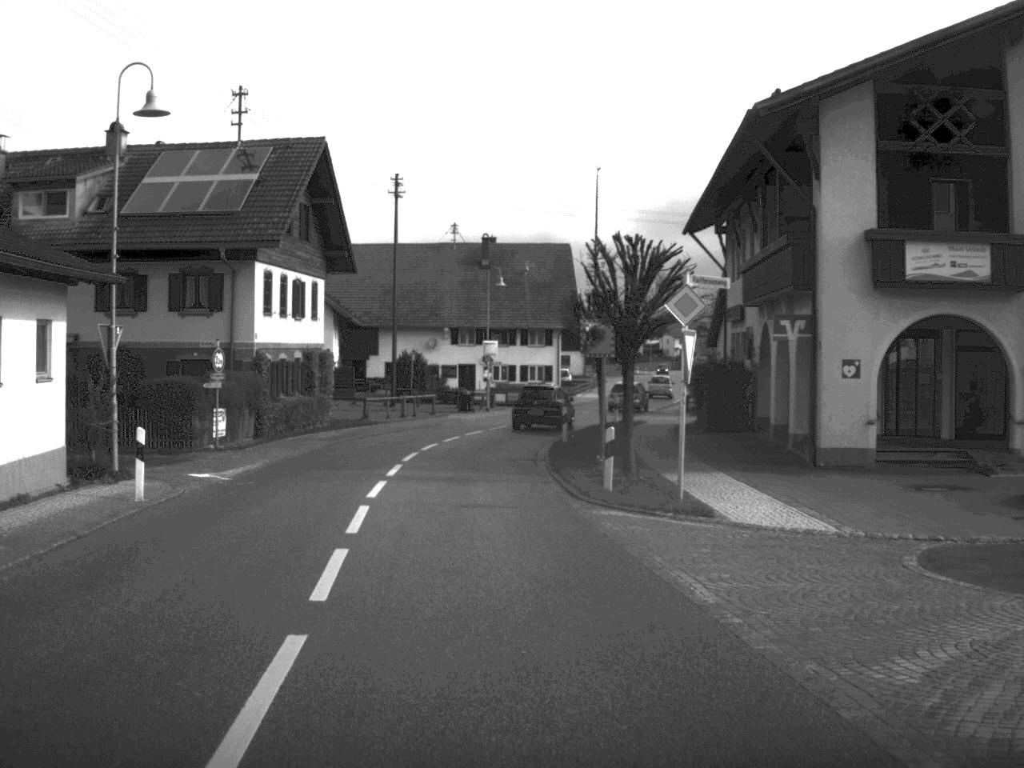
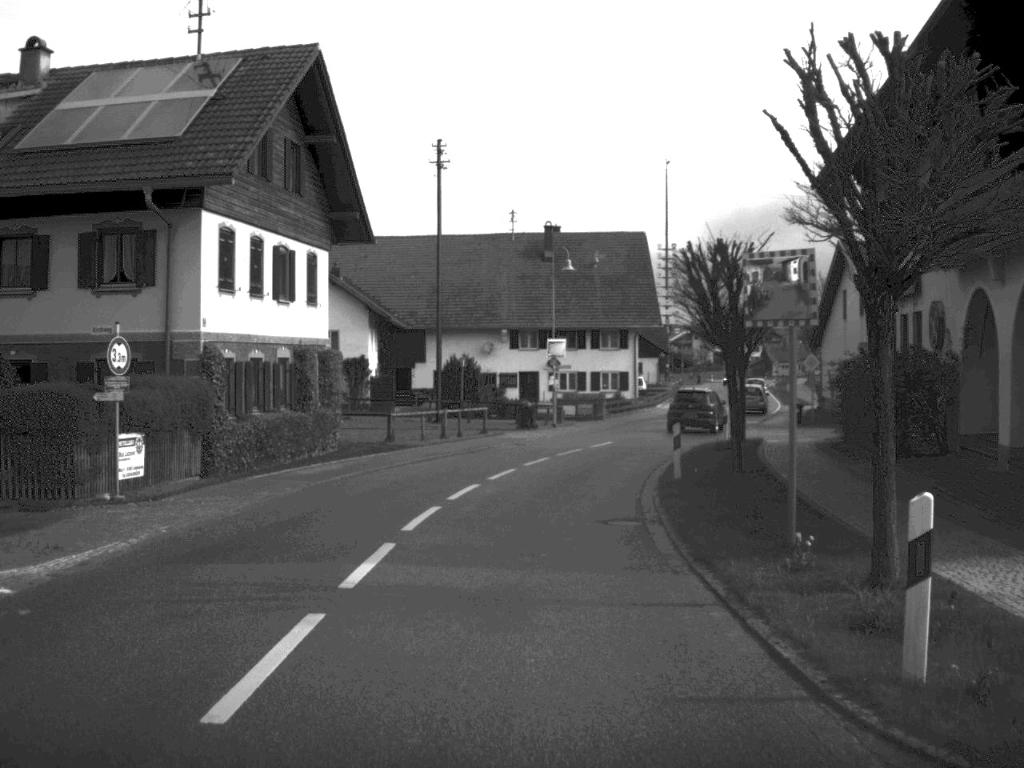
(-0.4, +12.6) m; -3°
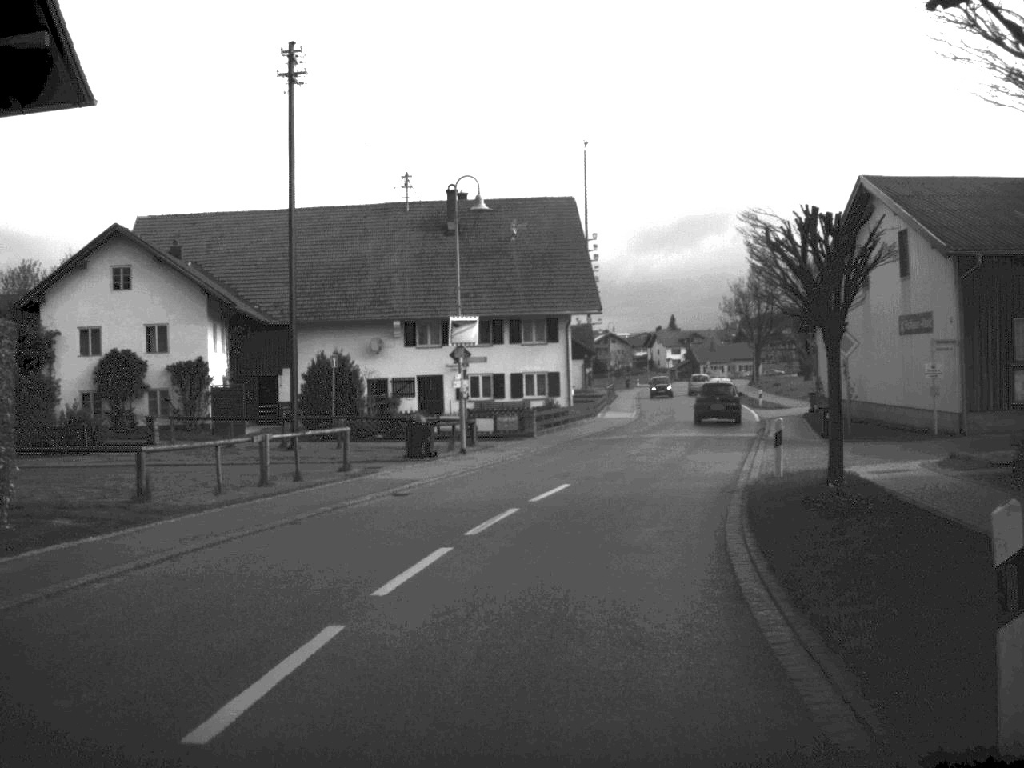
(+0.3, +17.8) m; +4°
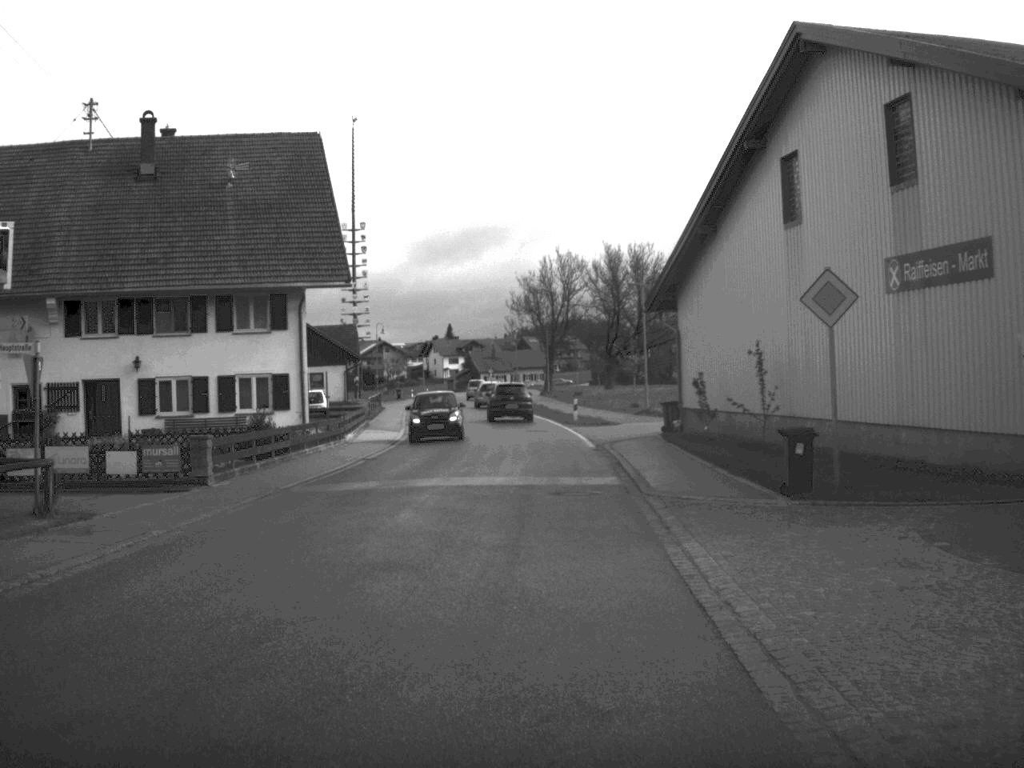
(+1.7, +19.0) m; +10°
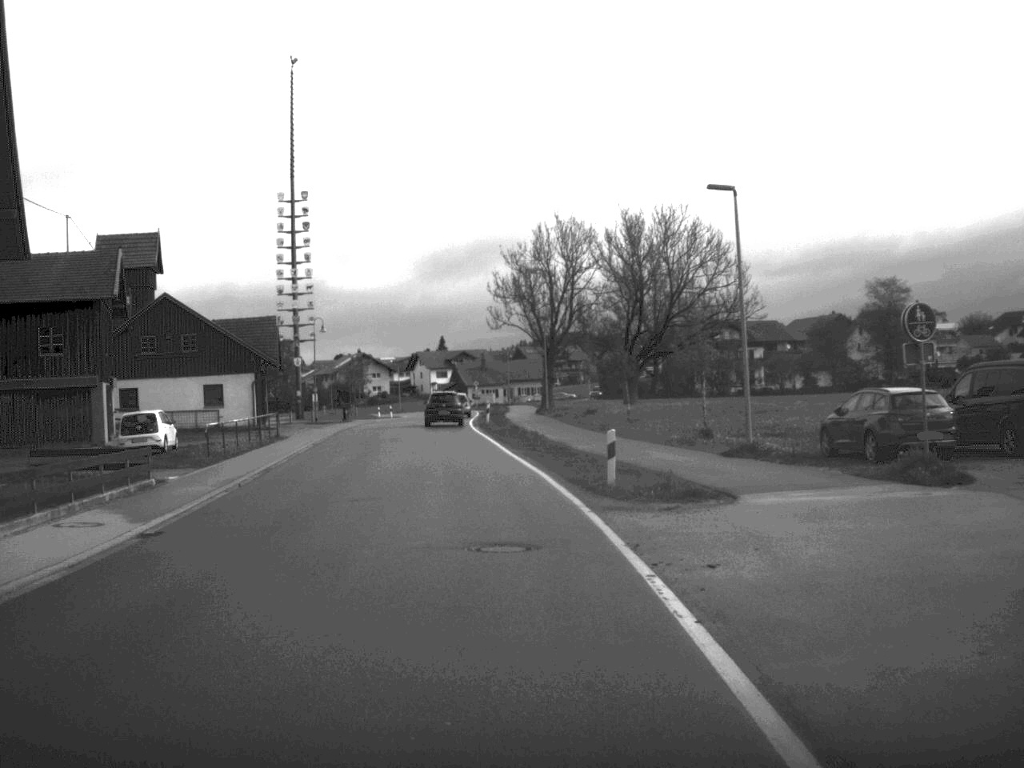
(+0.5, +30.5) m; 0°
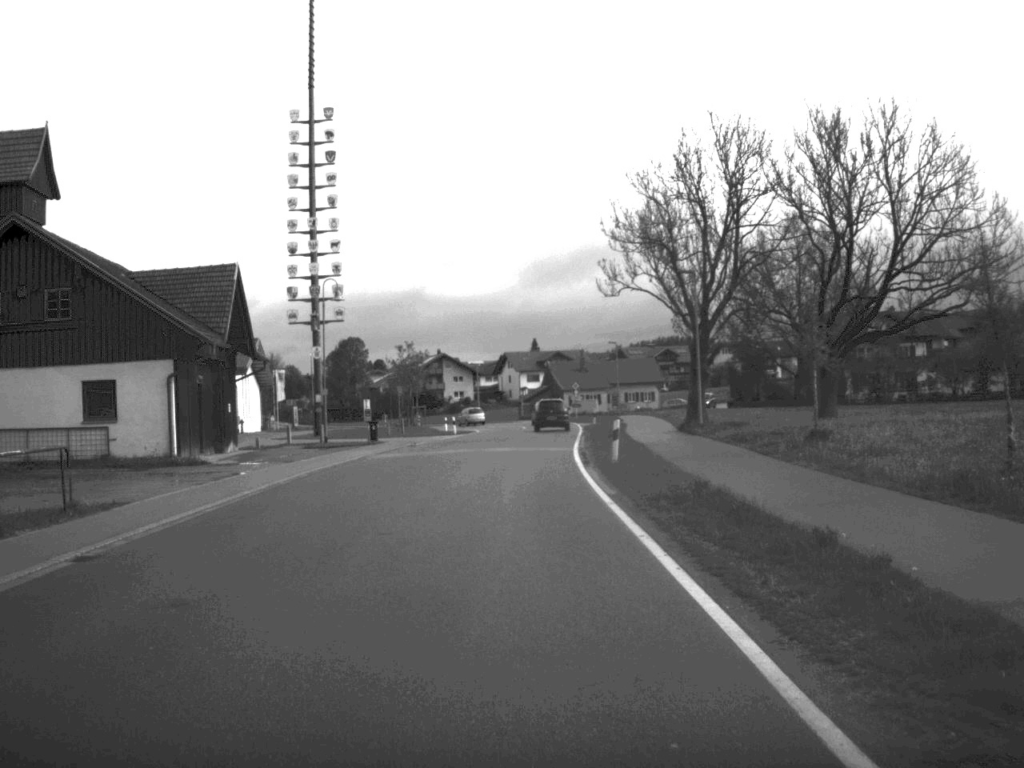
(-1.6, +32.2) m; -4°
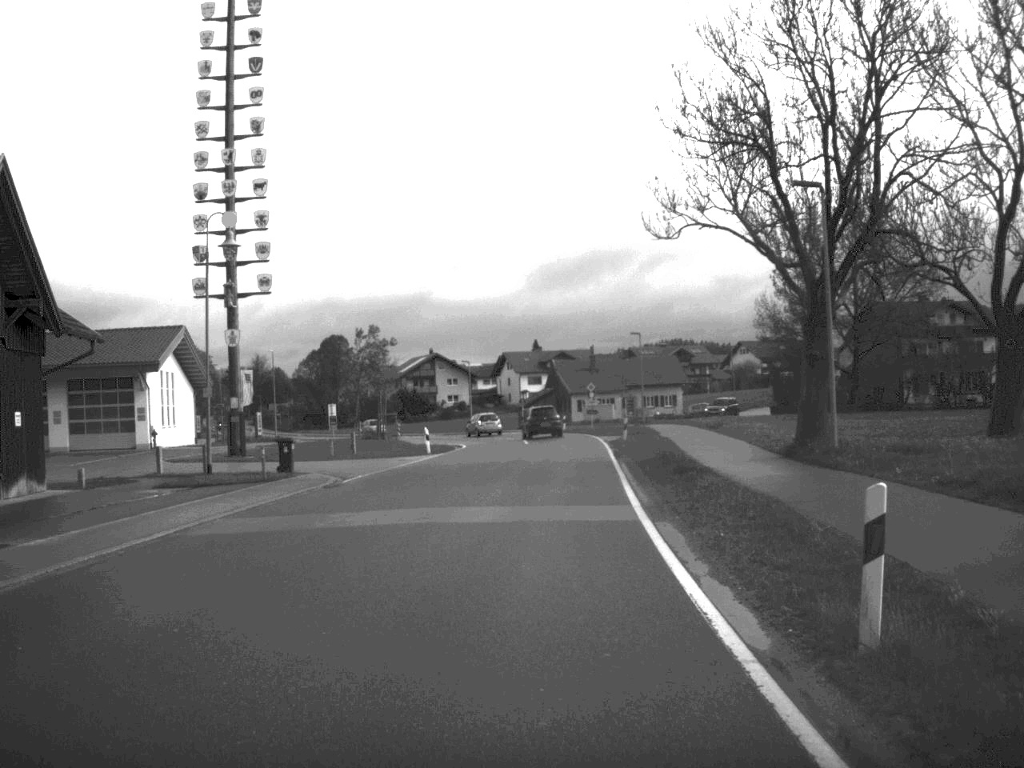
(-0.1, +20.7) m; 0°
